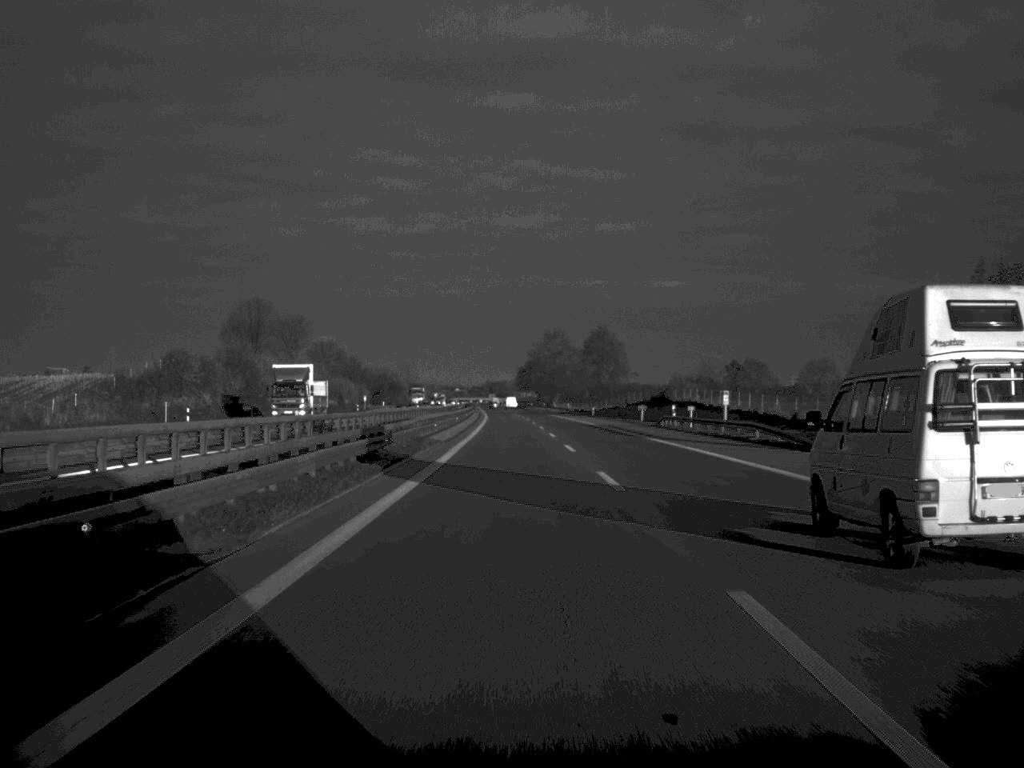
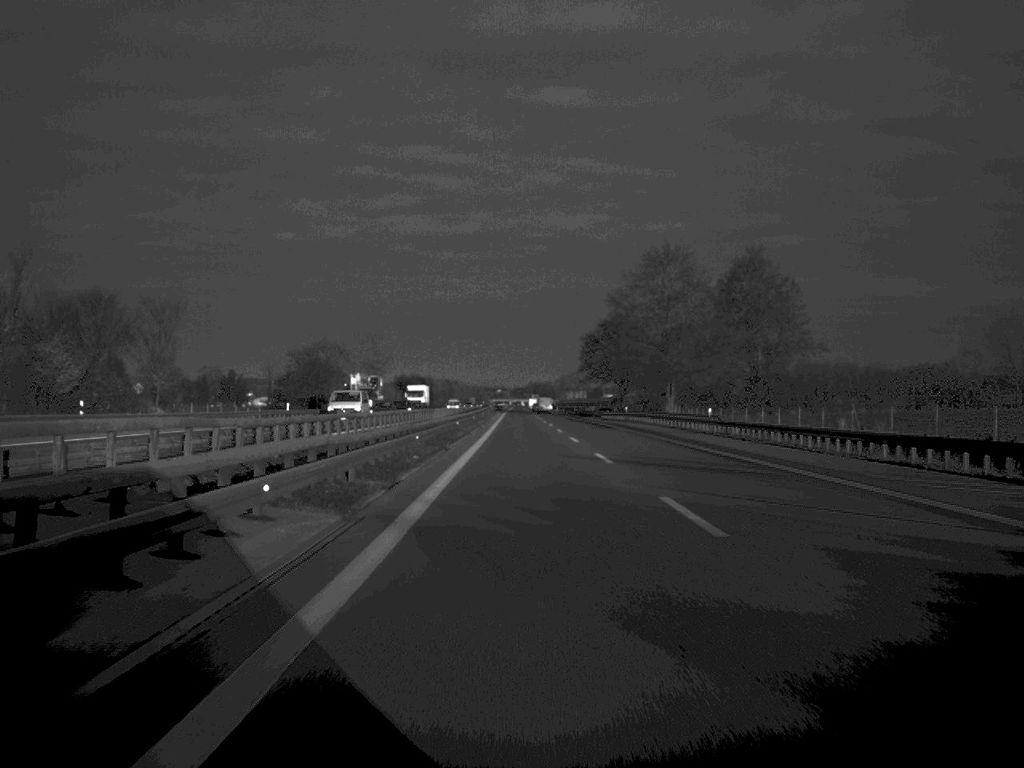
(-3.8, +168.2) m; -2°
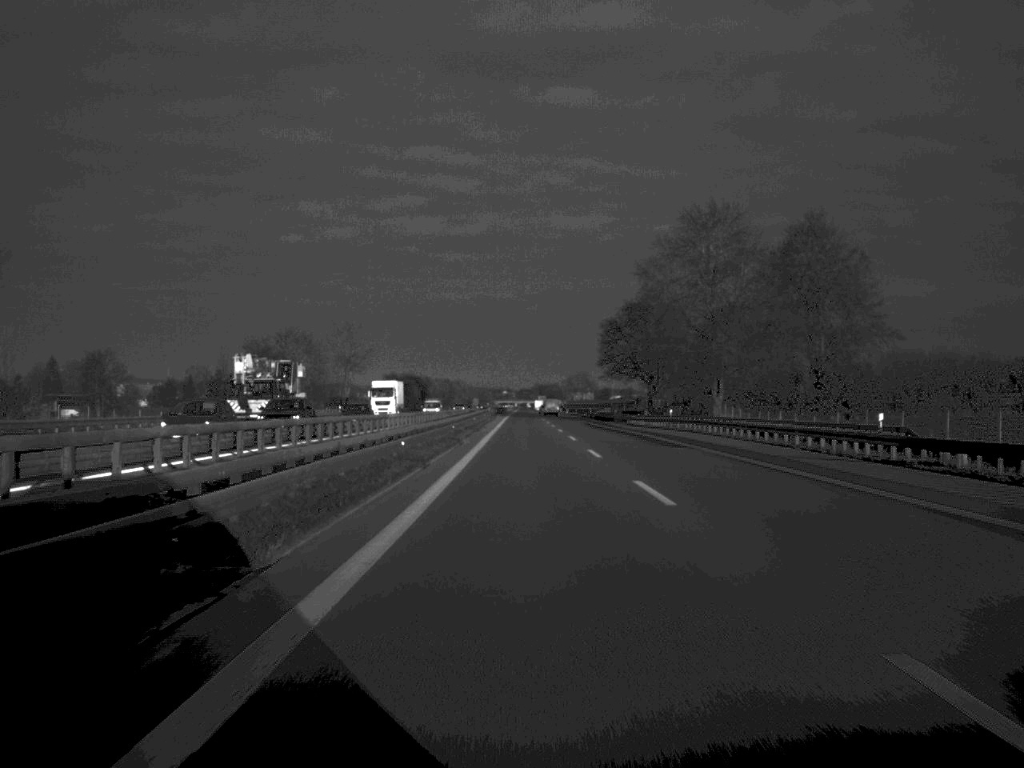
(-0.1, +31.5) m; 0°
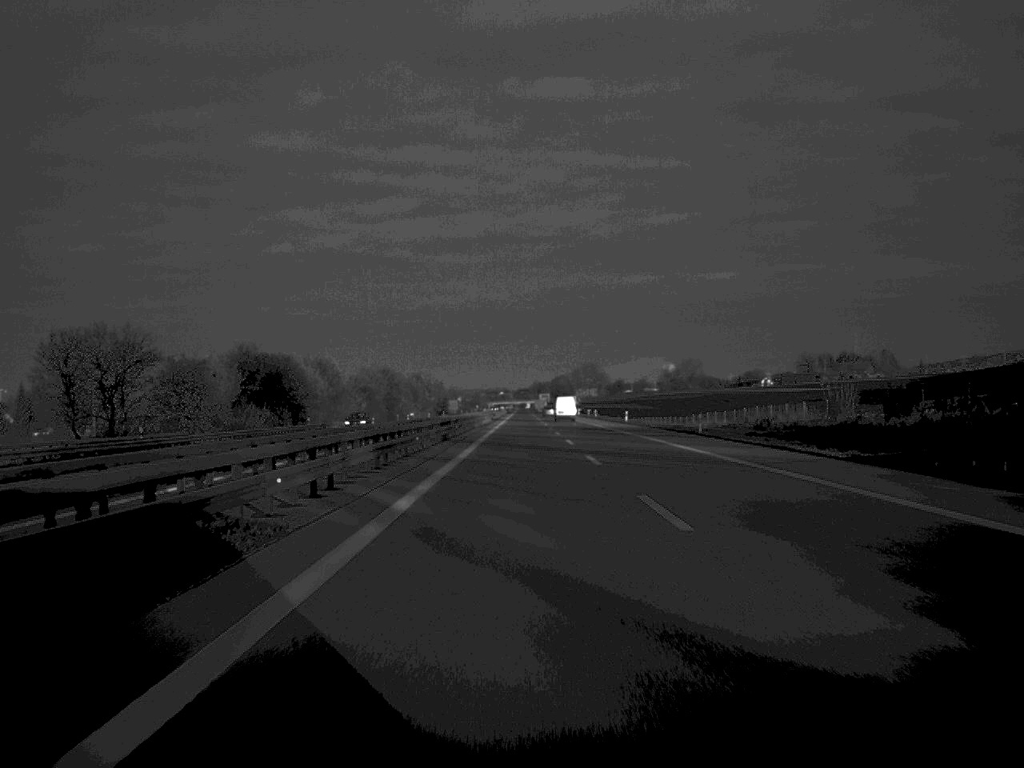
(-0.3, +165.3) m; 0°
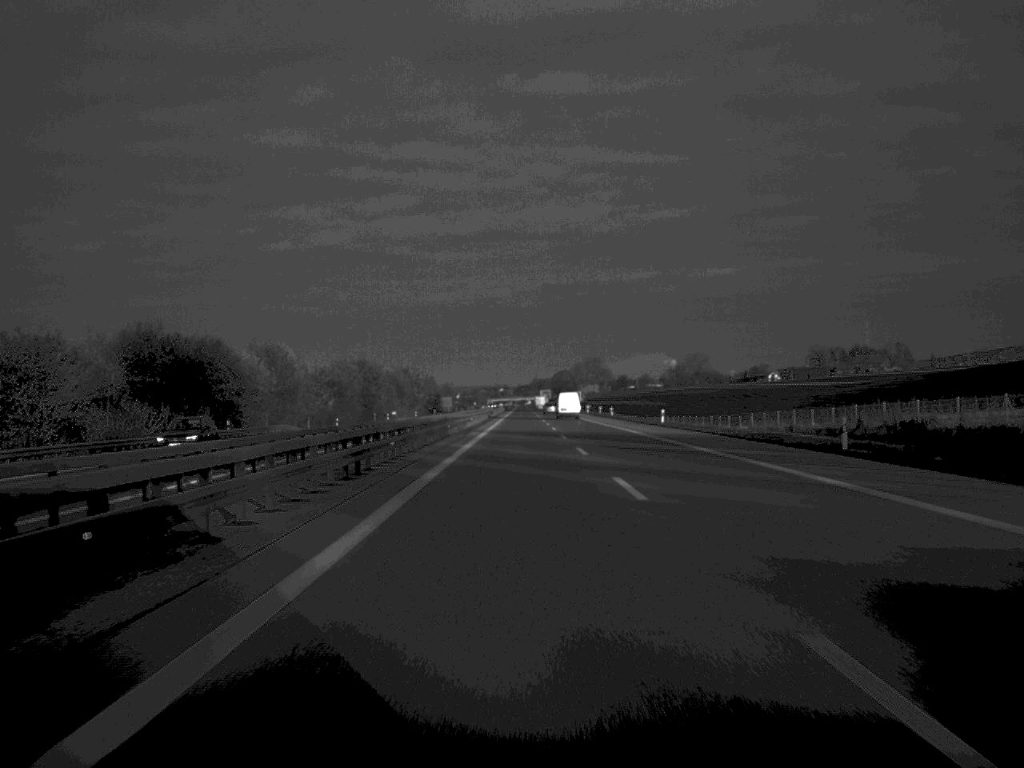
(0.0, +31.6) m; 0°
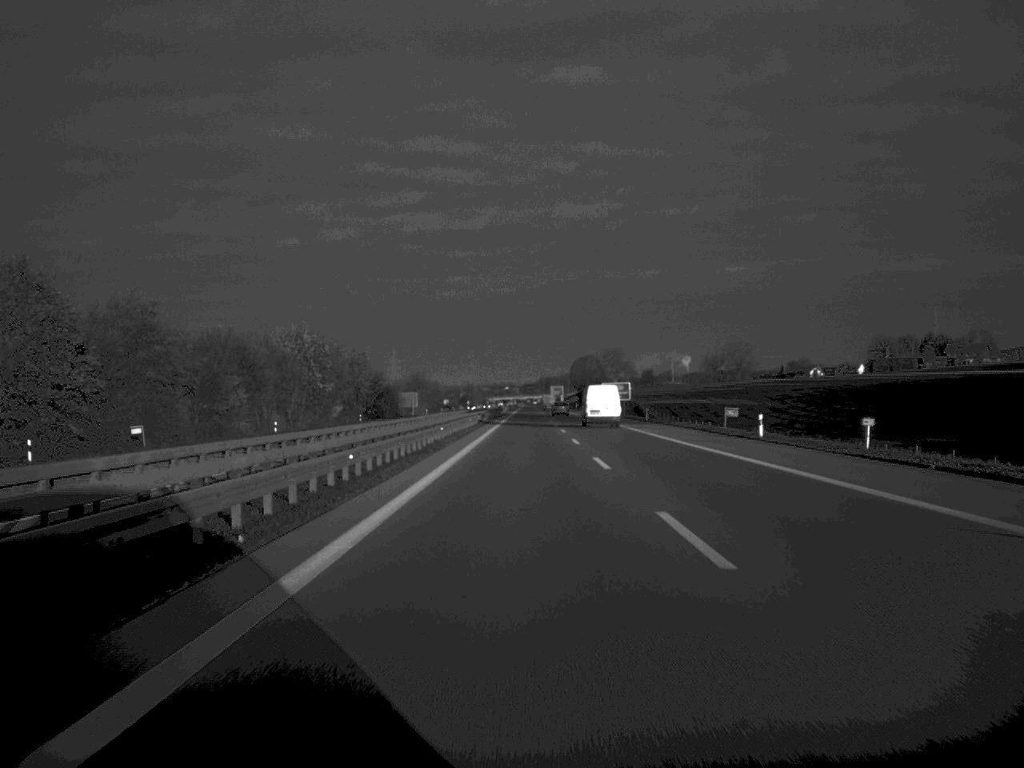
(-0.5, +133.8) m; 0°
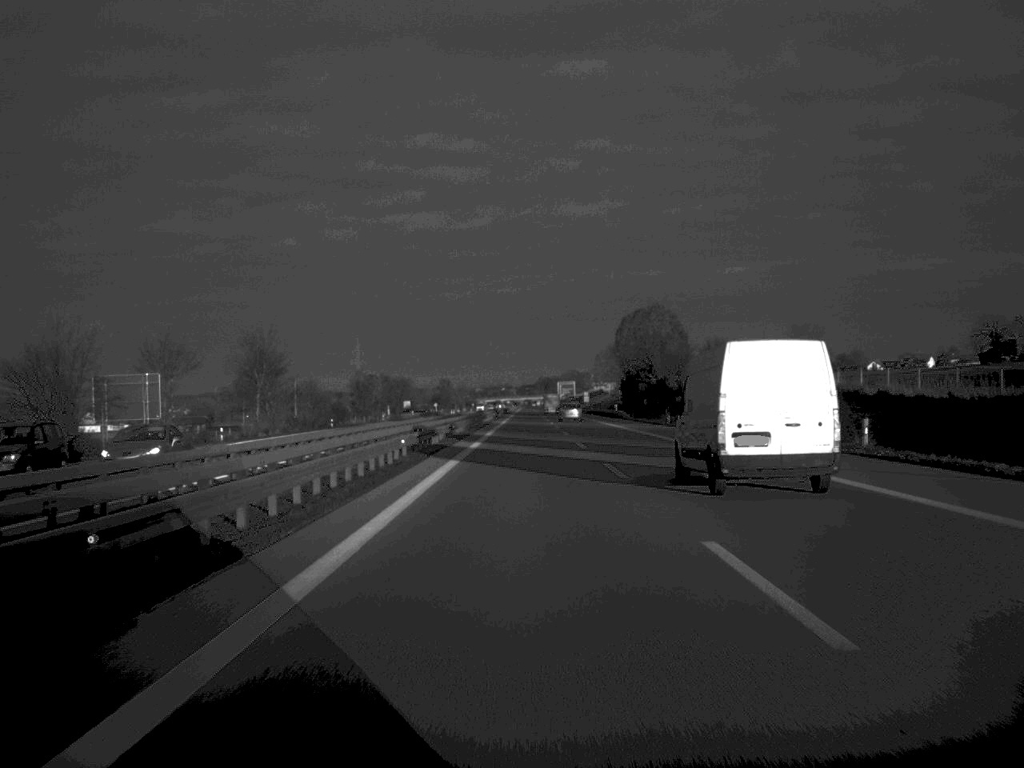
(0.0, +165.3) m; 0°
